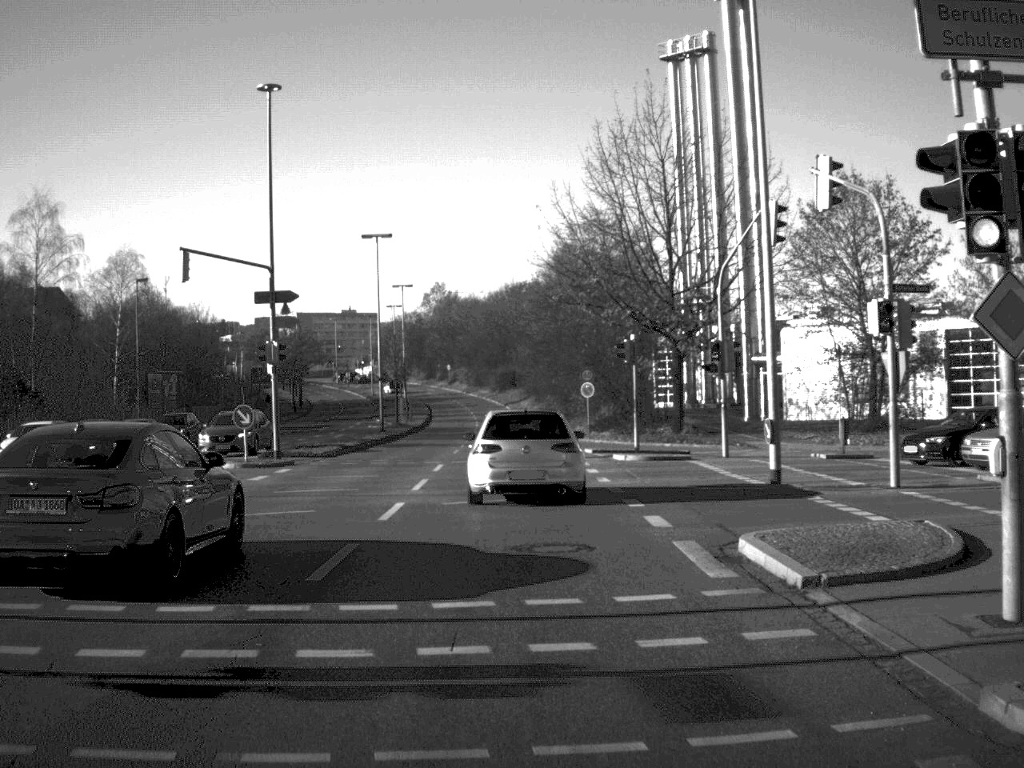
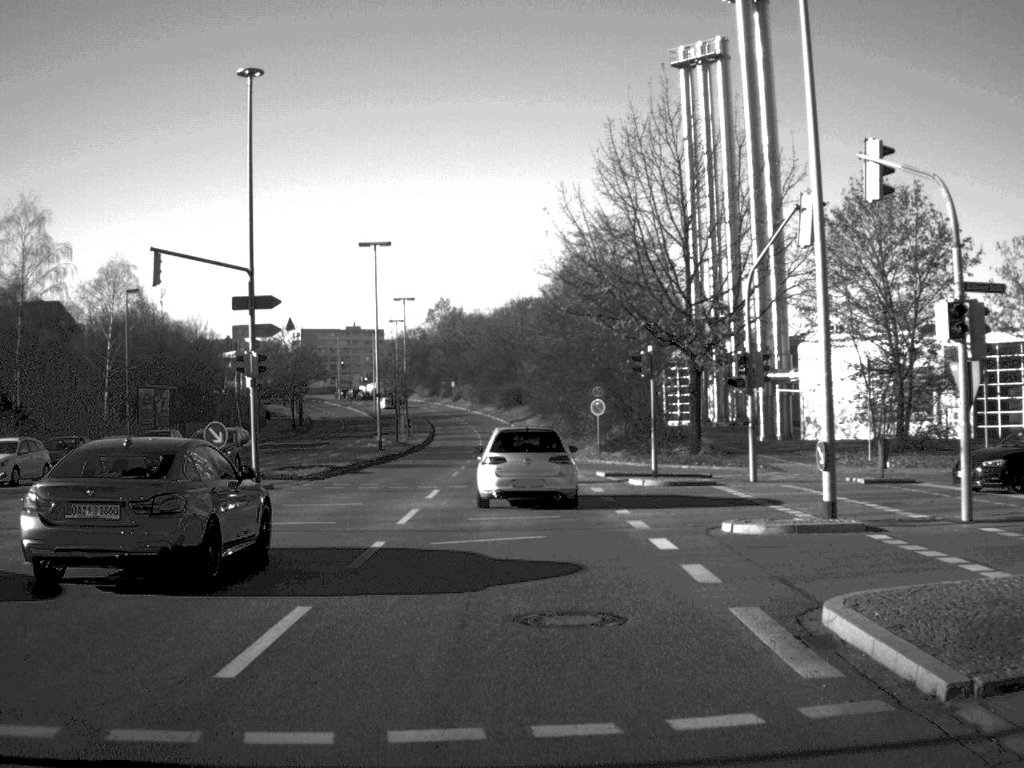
(0.0, +3.5) m; 0°
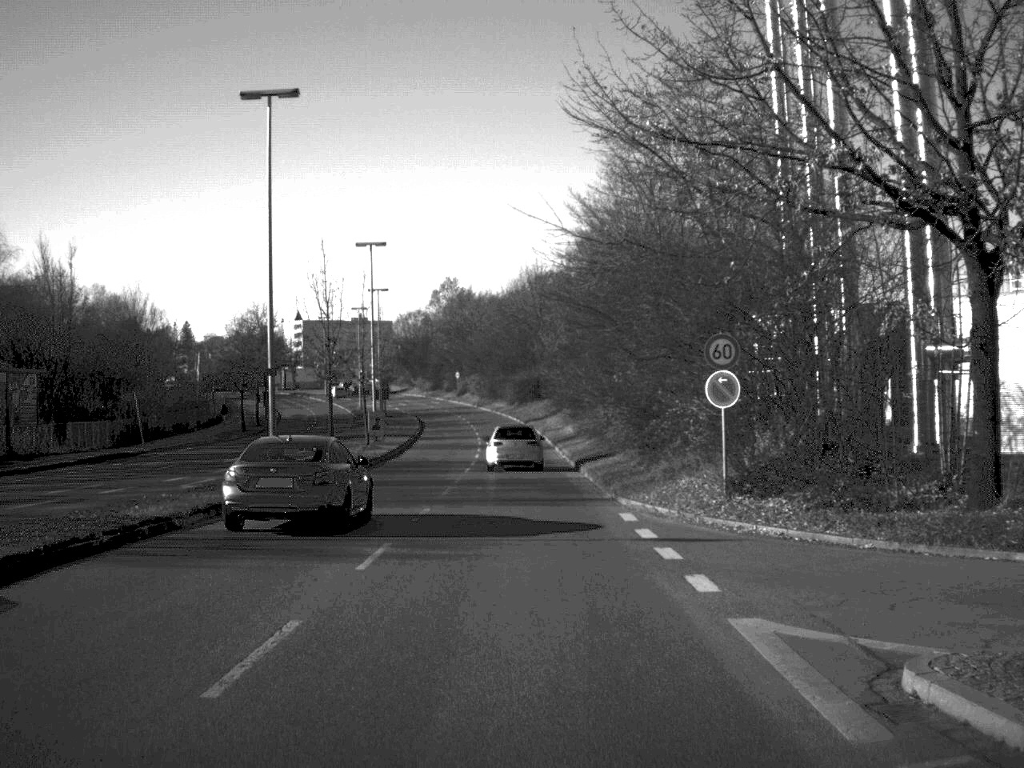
(-0.2, +29.1) m; -1°
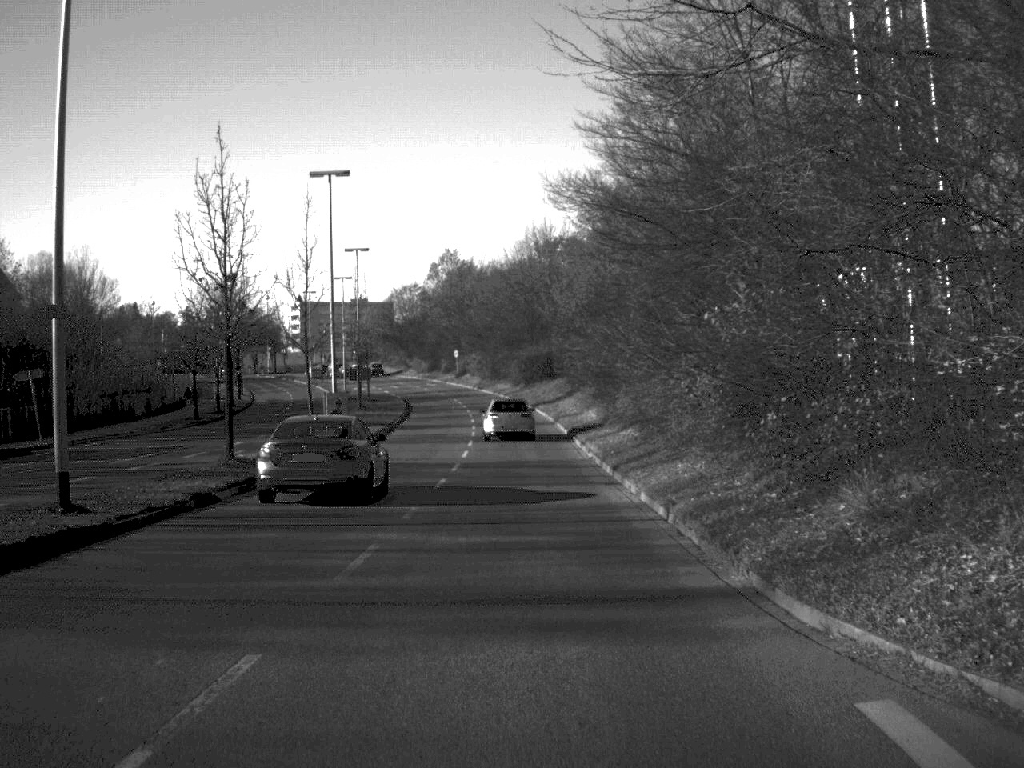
(-0.1, +15.7) m; 0°
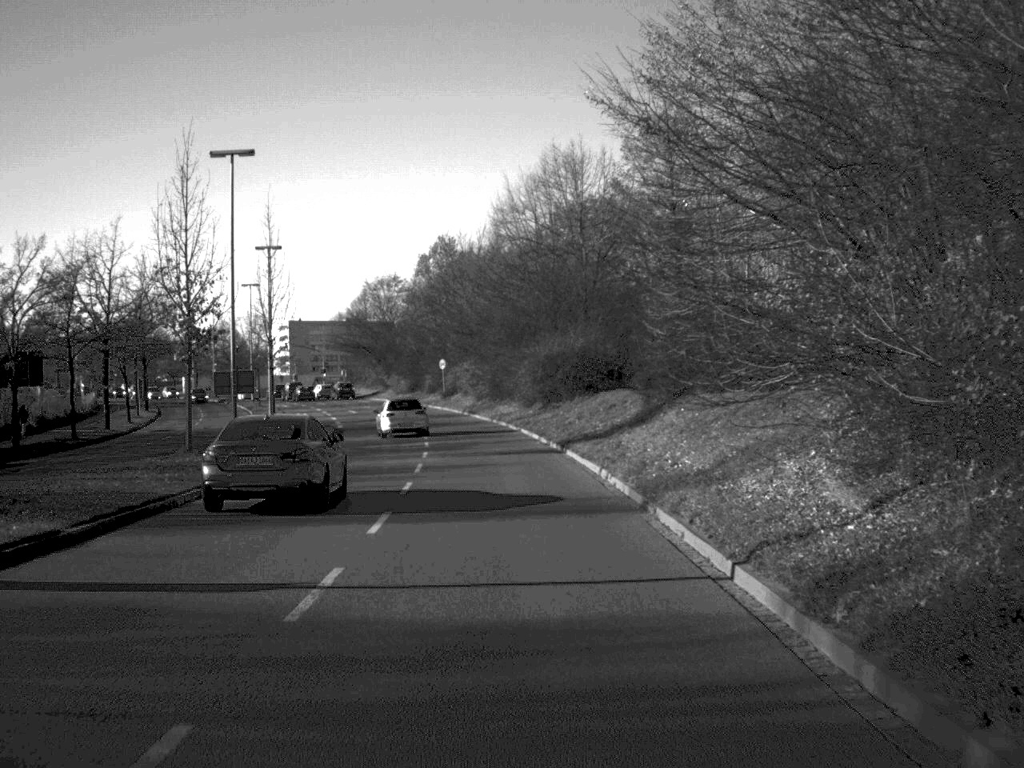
(-0.2, +38.2) m; -1°
